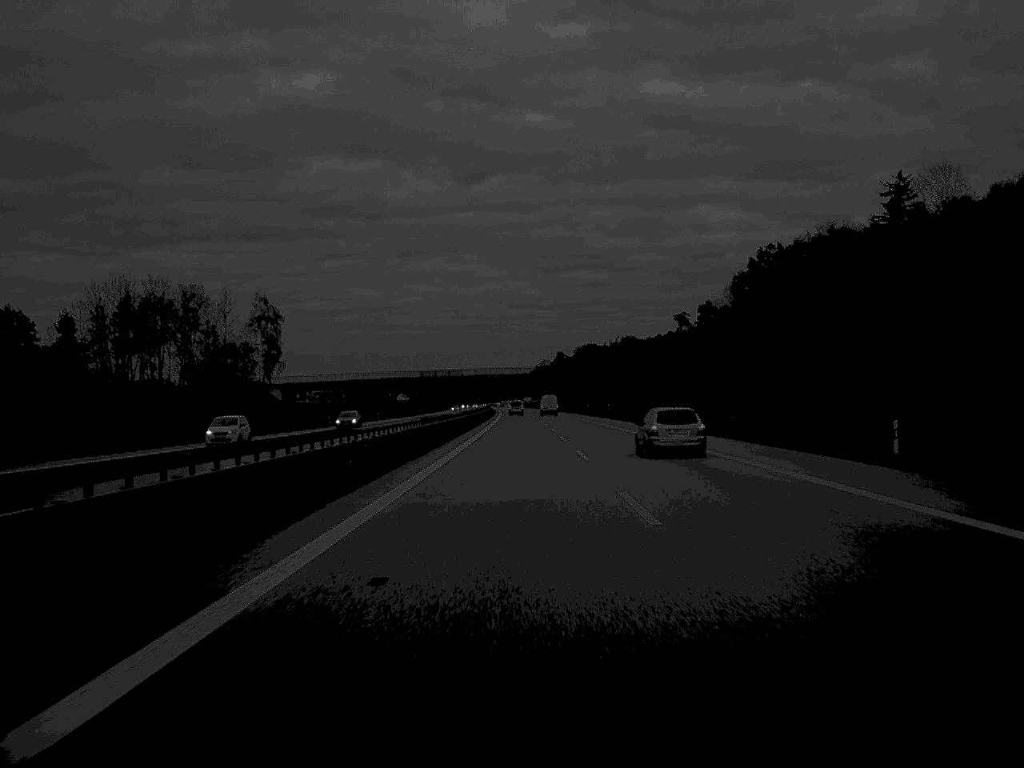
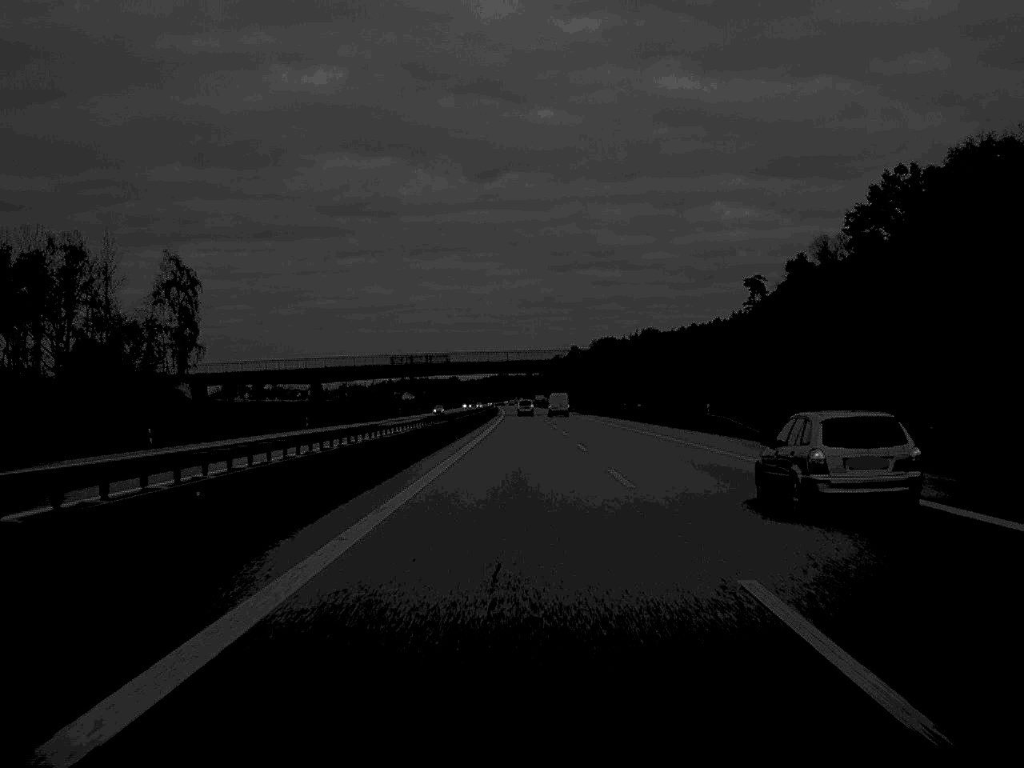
(-0.4, +66.5) m; -1°
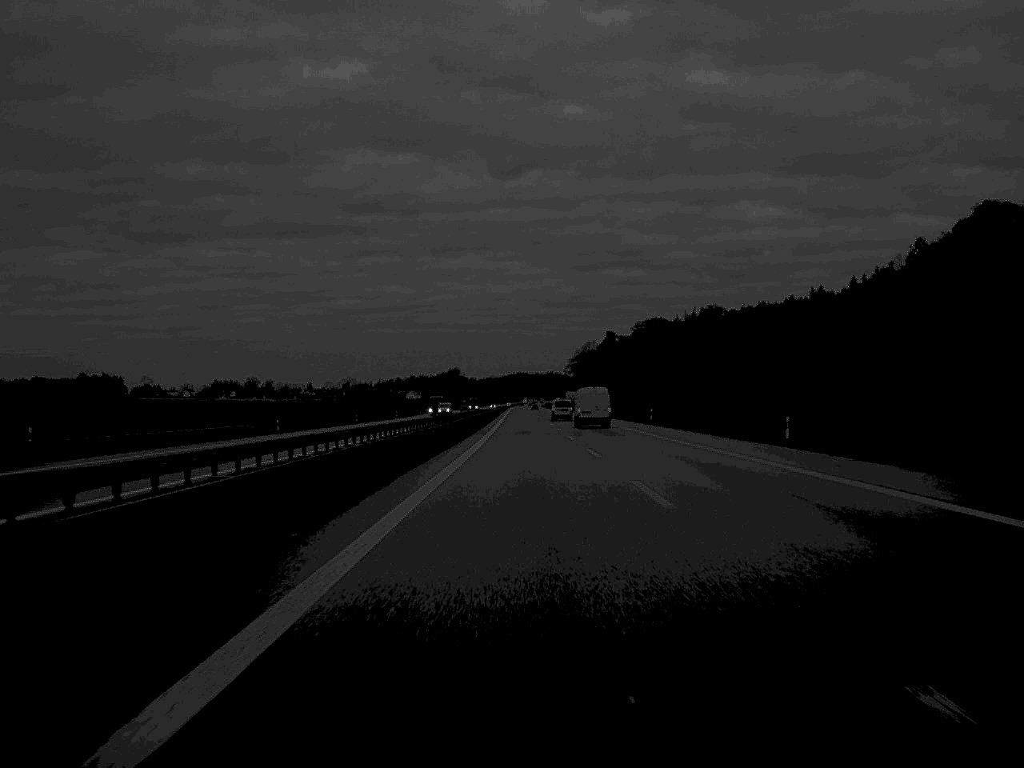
(-1.4, +165.2) m; -1°
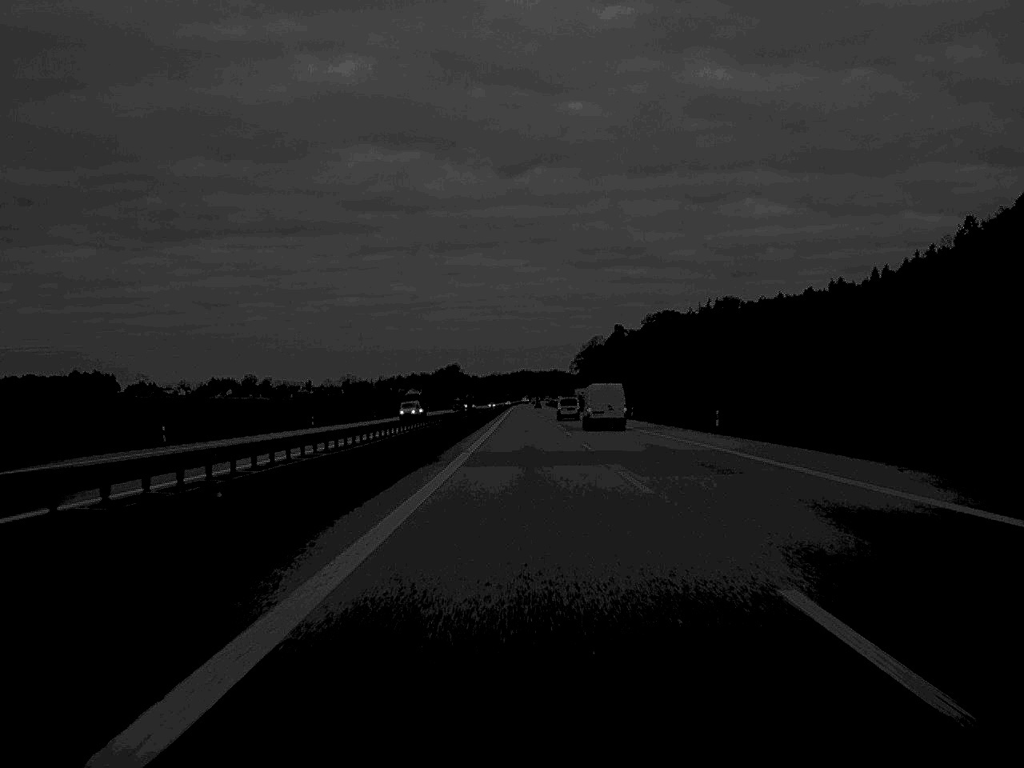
(0.0, +31.5) m; 0°
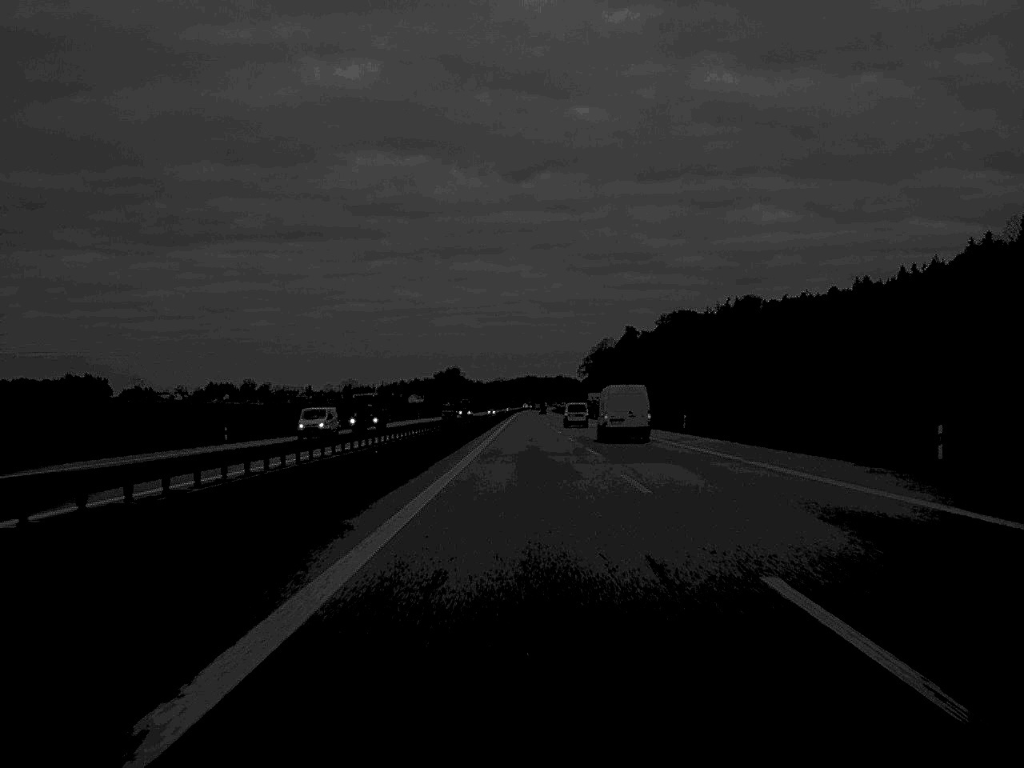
(-0.1, +36.1) m; 0°
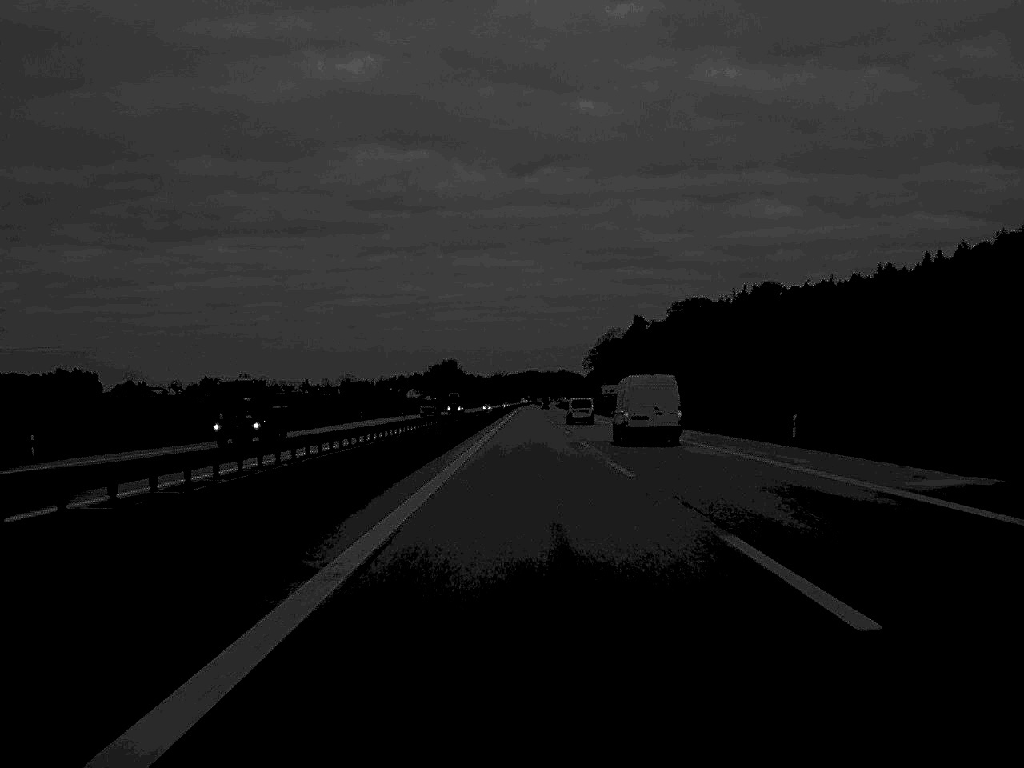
(0.0, +31.6) m; 0°
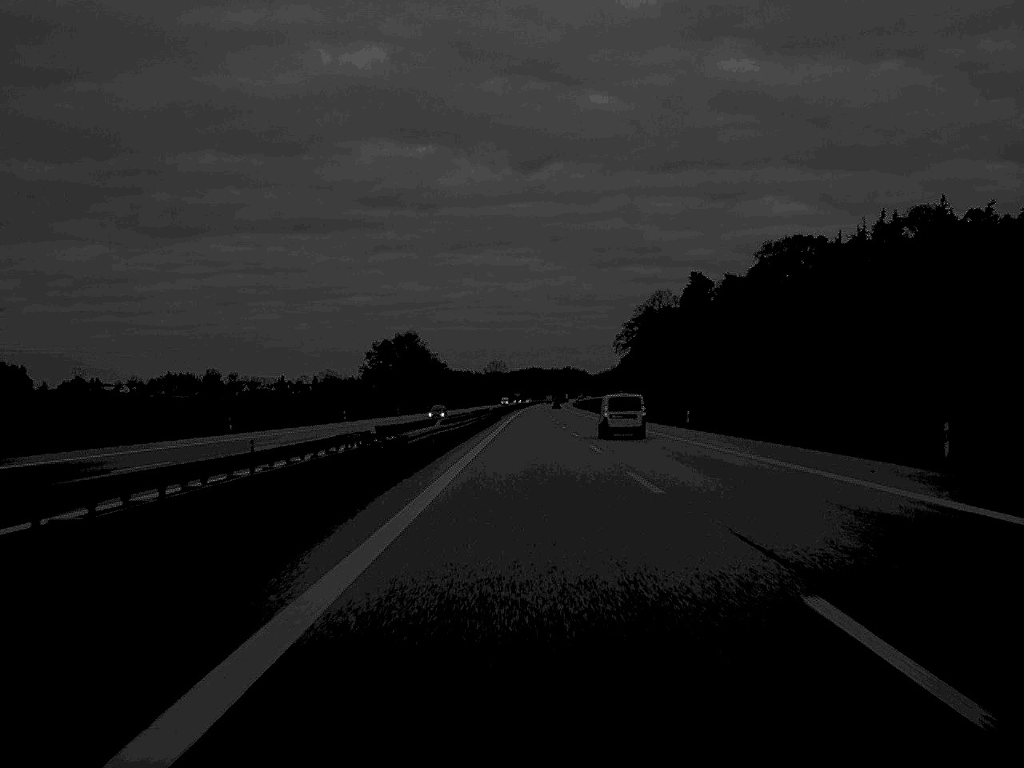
(-0.4, +166.0) m; 0°
